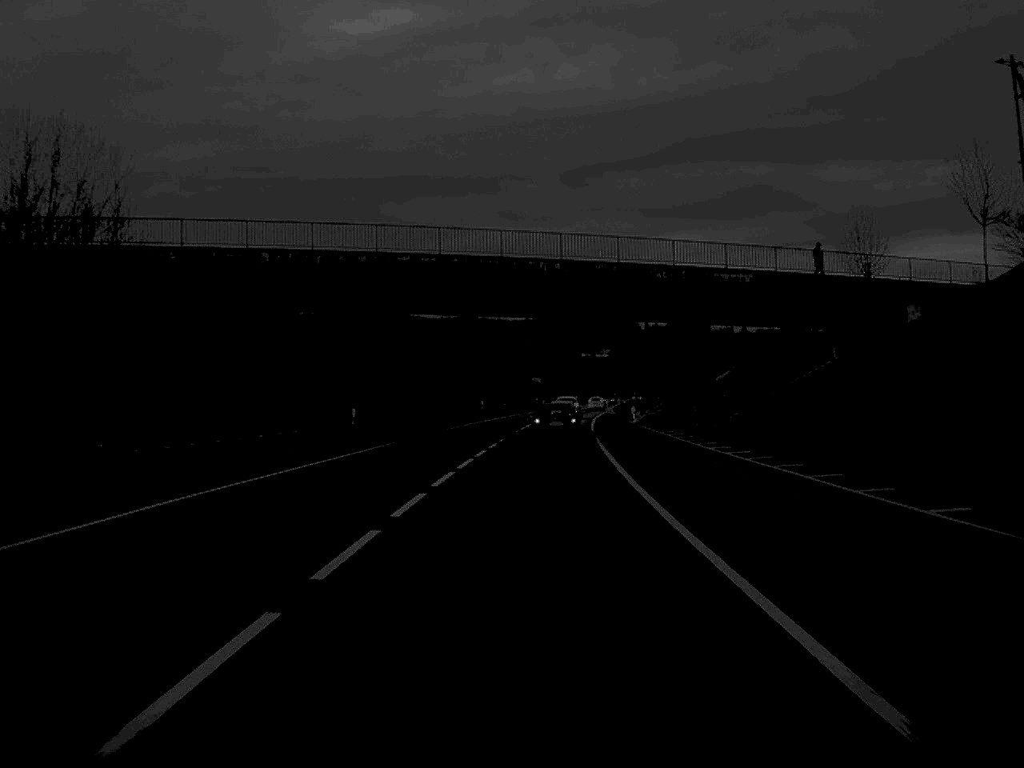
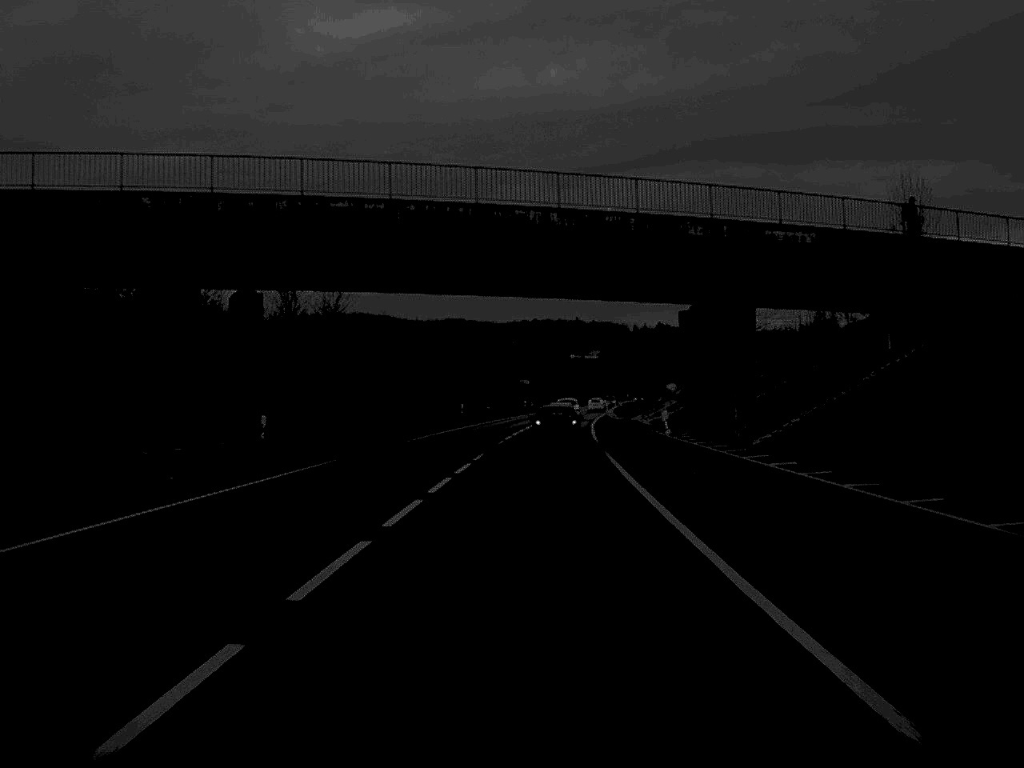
(+0.1, +13.1) m; +1°
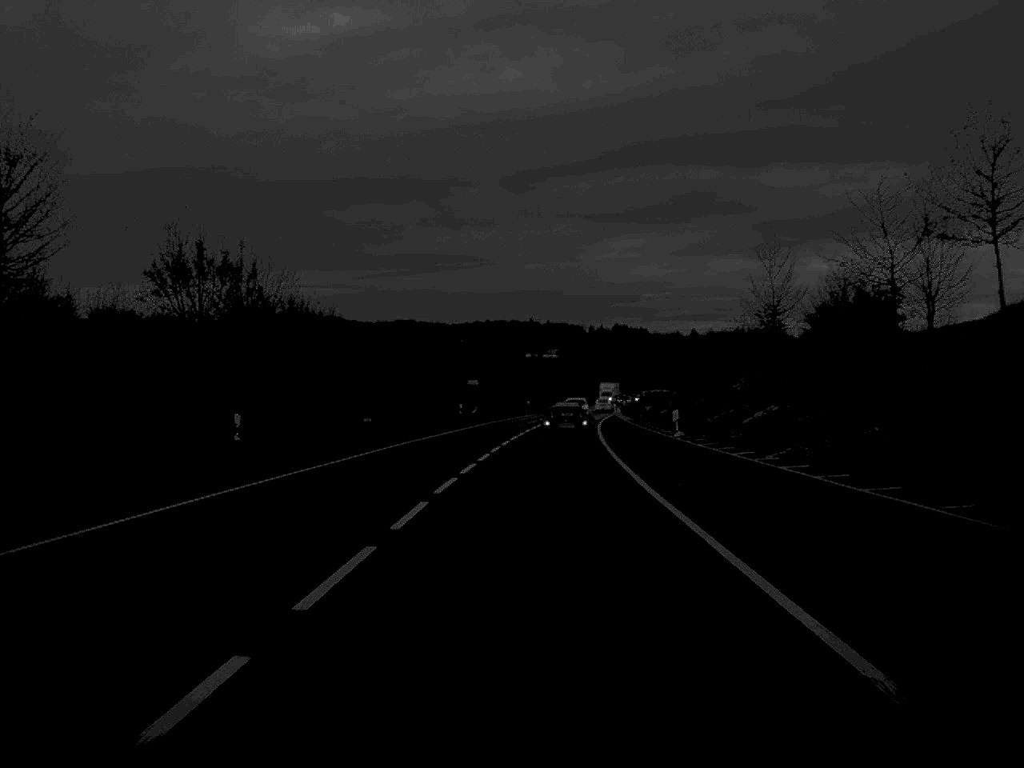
(+1.0, +54.4) m; +2°
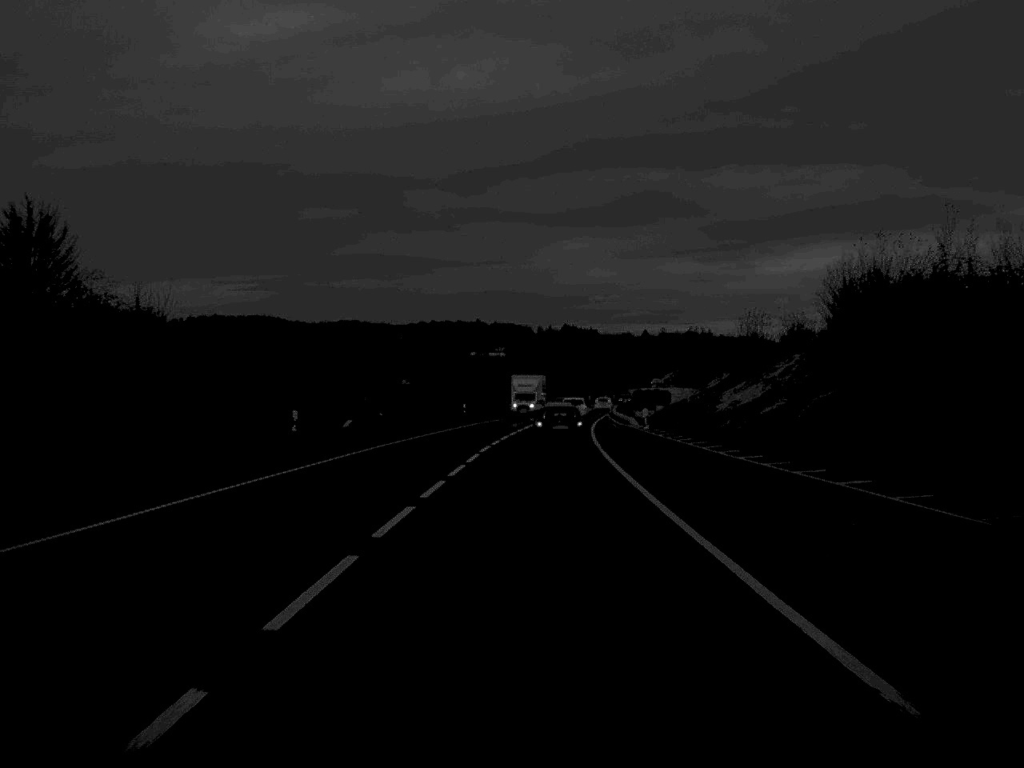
(+0.8, +42.8) m; +2°
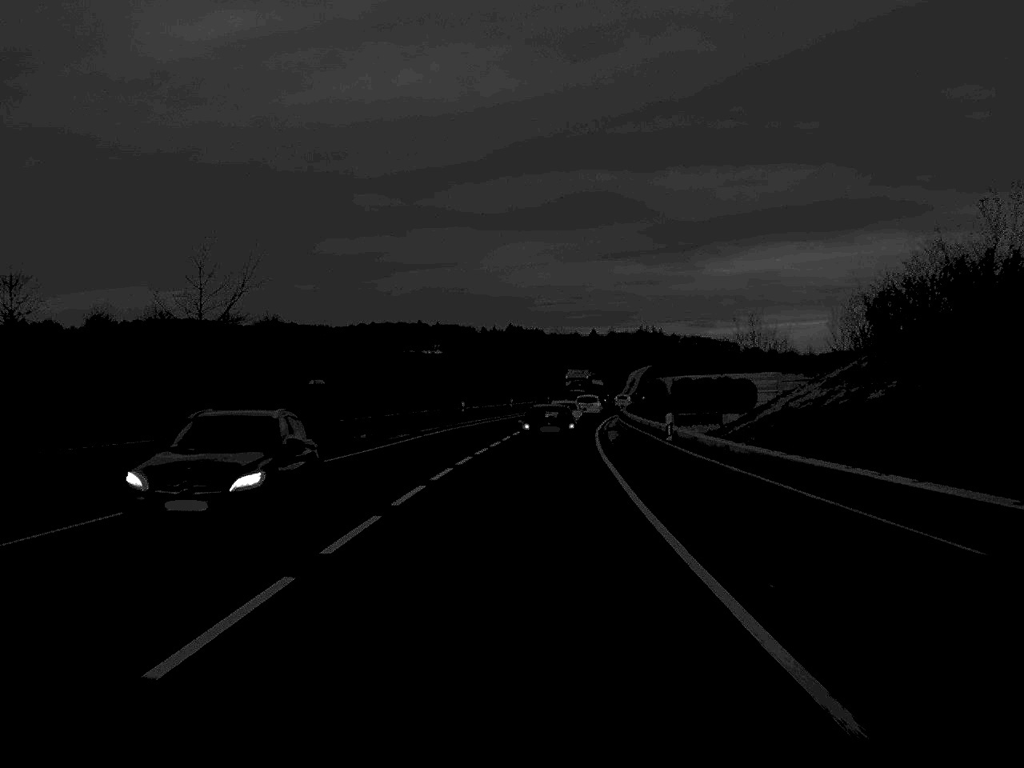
(+1.3, +55.6) m; +2°
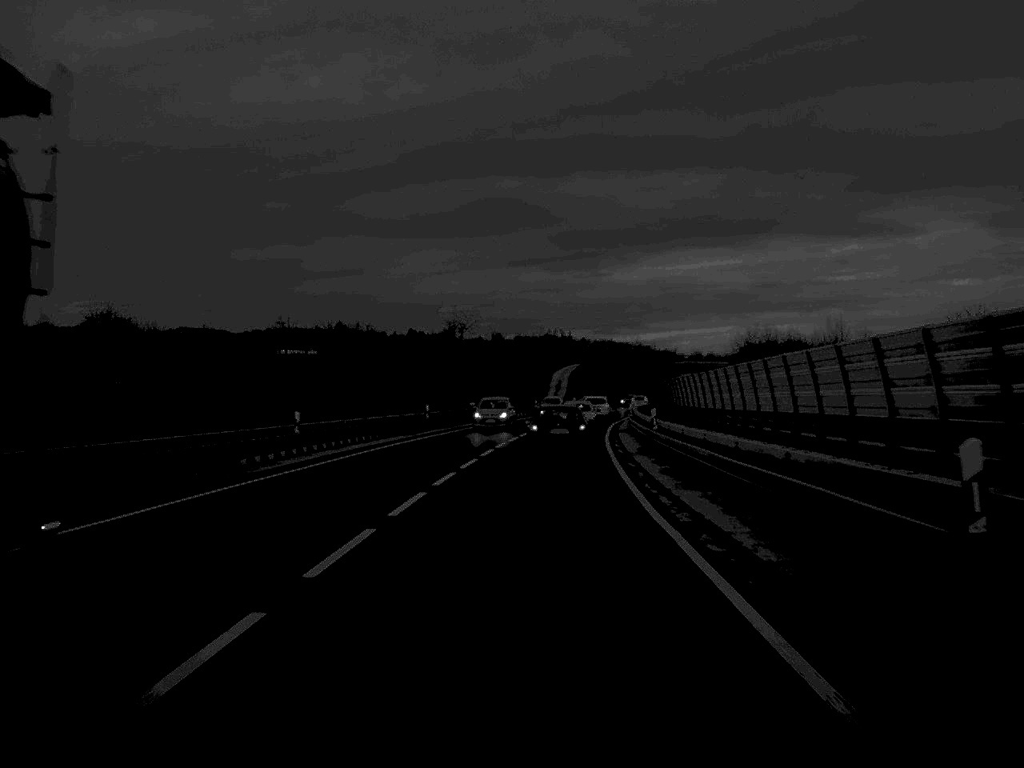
(+2.3, +67.8) m; +4°
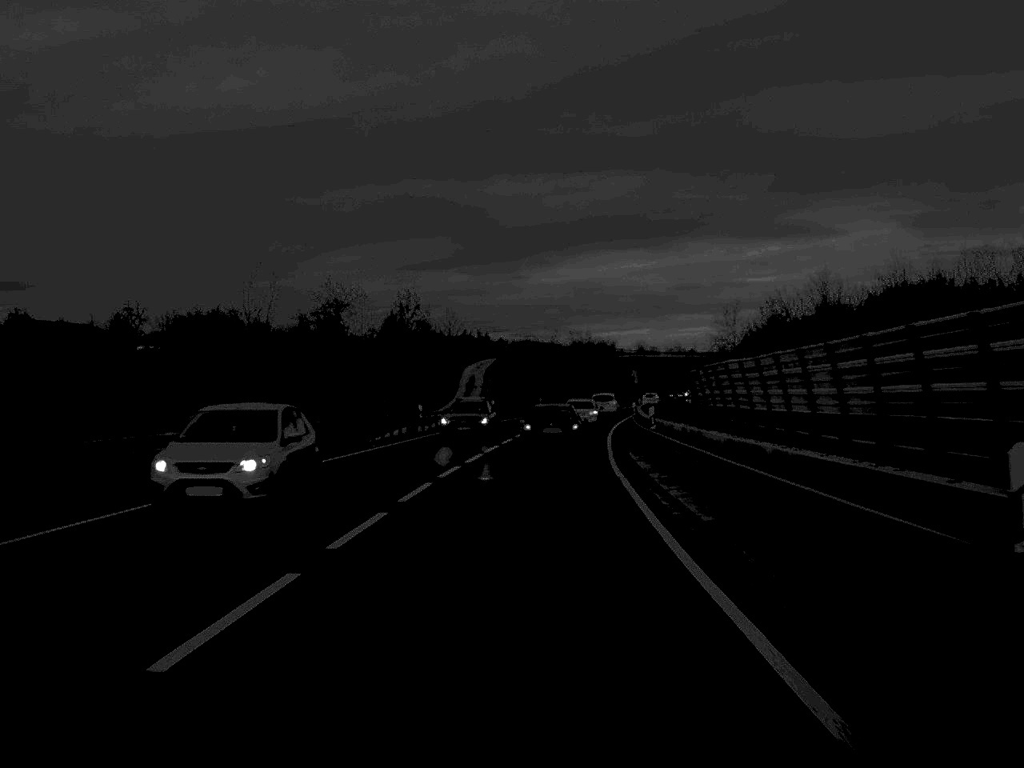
(+1.8, +52.0) m; +4°
